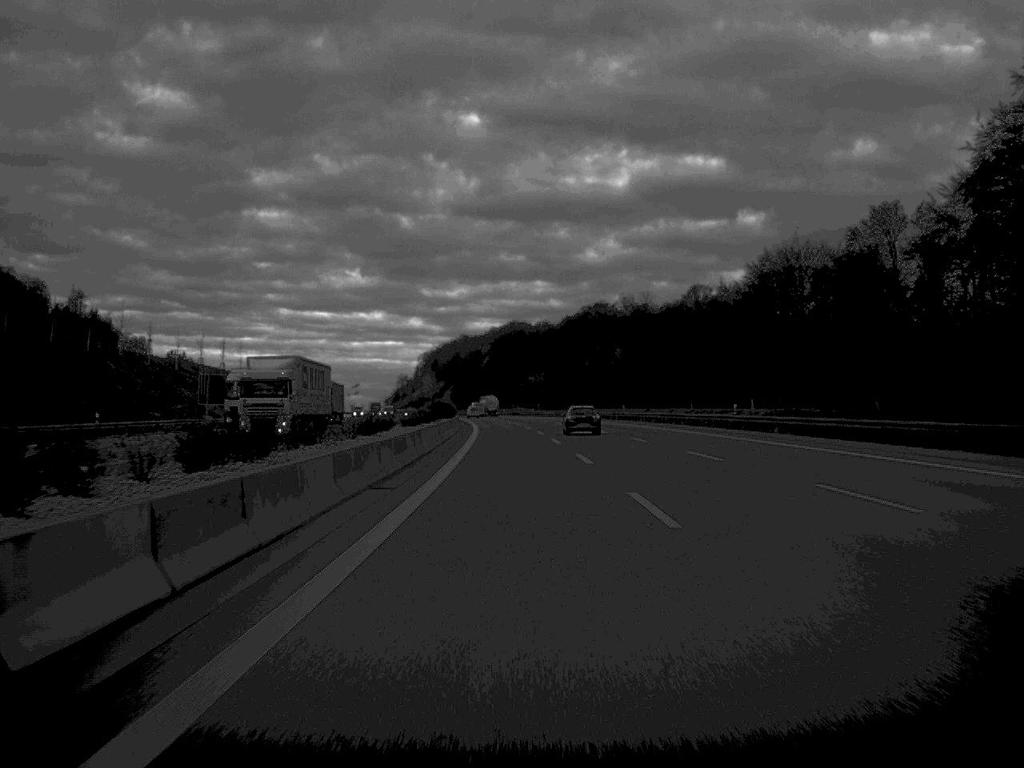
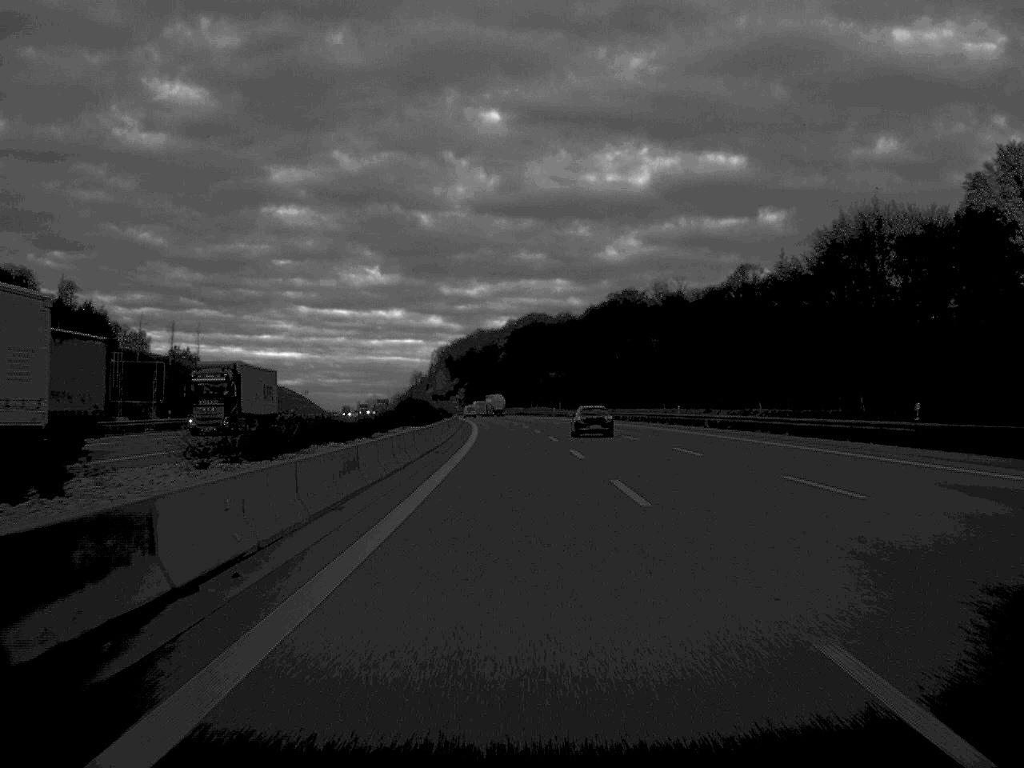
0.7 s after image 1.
(-0.2, +31.9) m; -1°
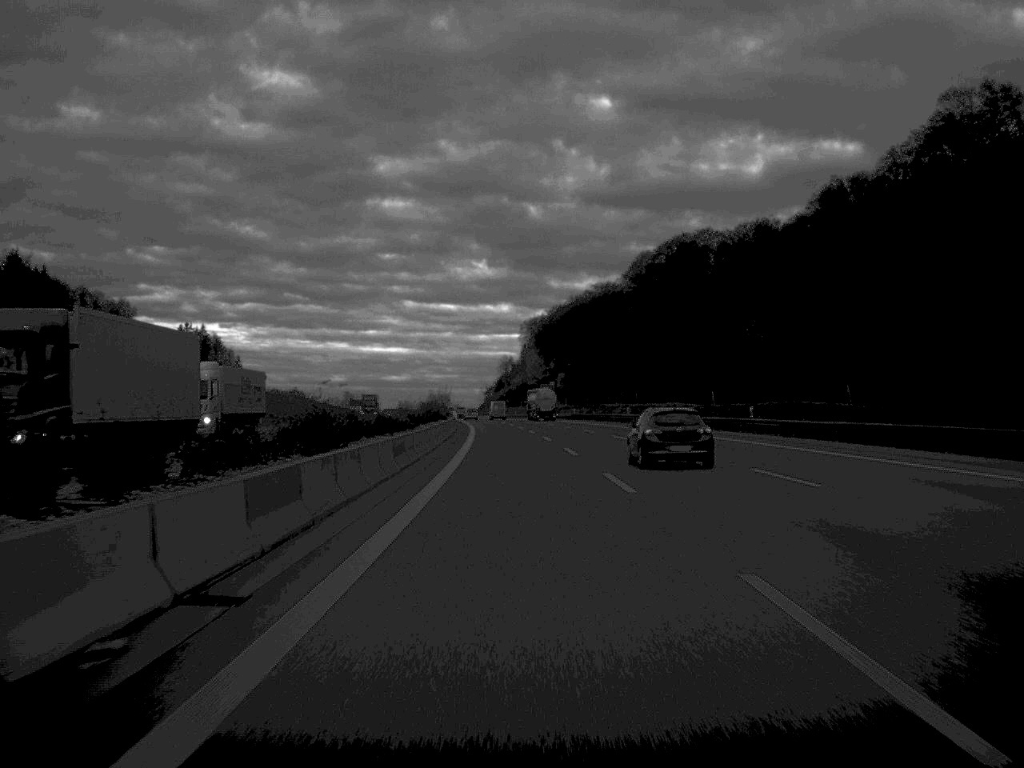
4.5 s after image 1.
(-7.2, +171.2) m; -5°
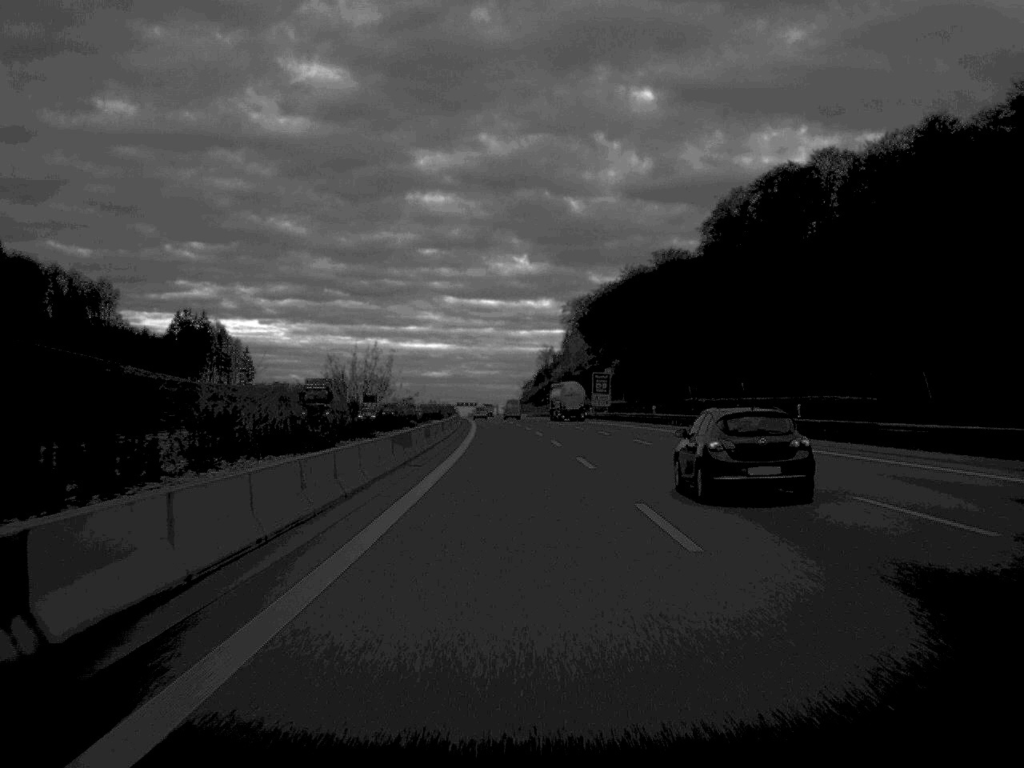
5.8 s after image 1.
(-0.9, +62.1) m; -2°
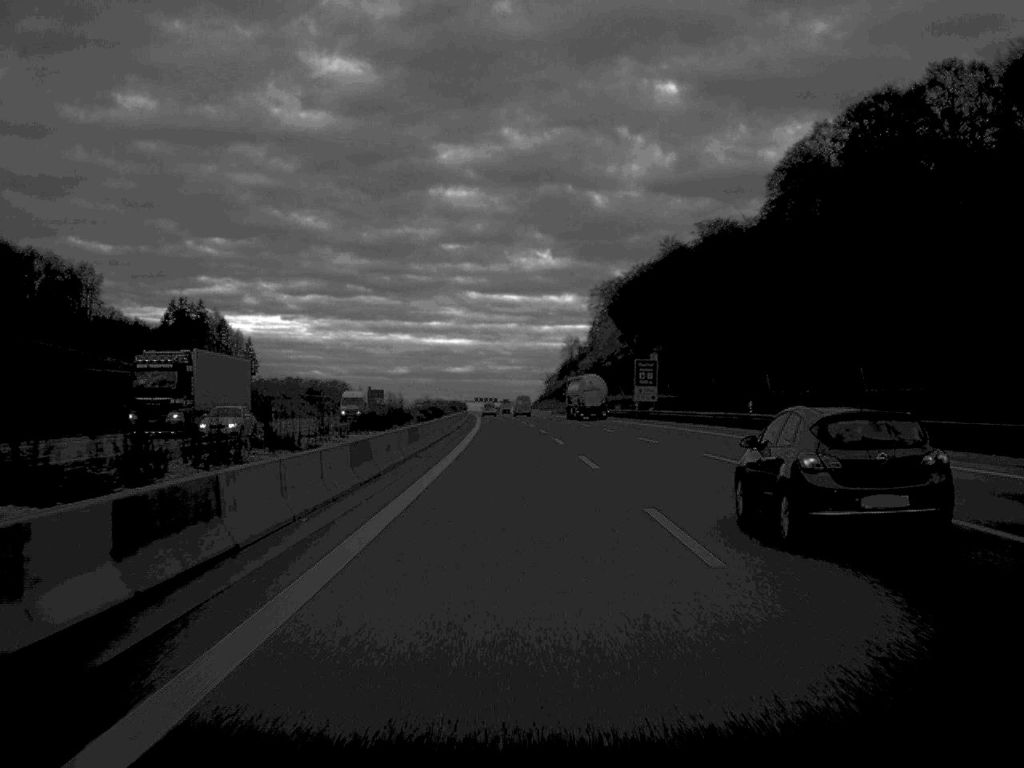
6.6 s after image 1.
(-0.3, +36.3) m; -1°
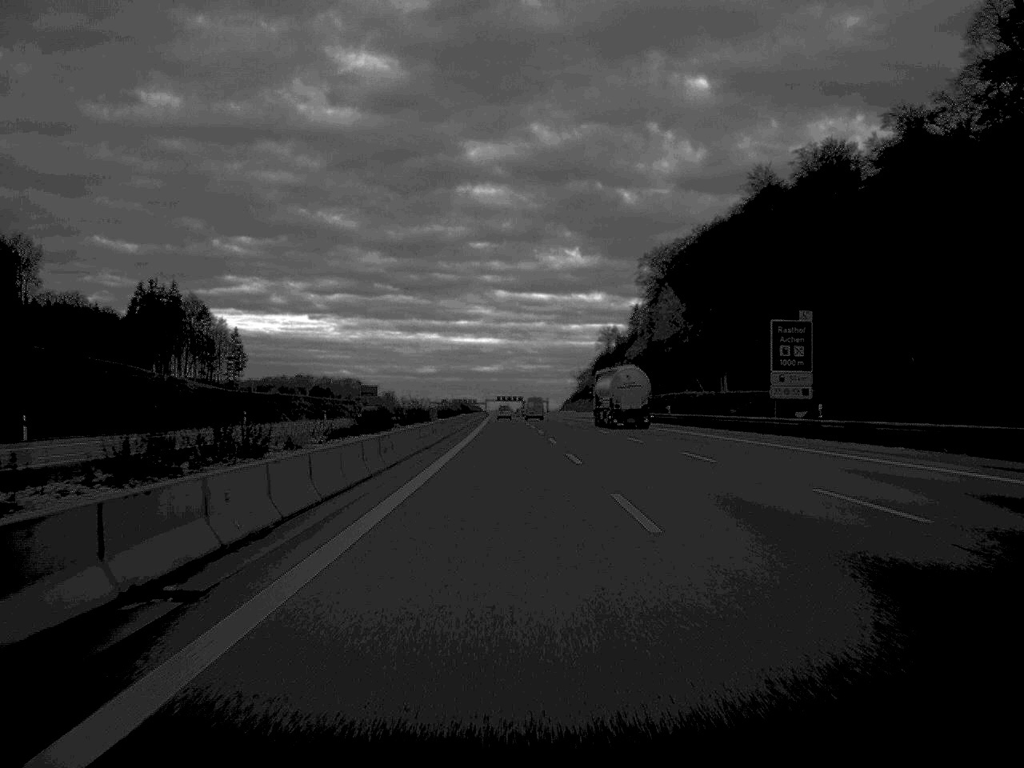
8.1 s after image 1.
(-0.7, +66.2) m; -1°
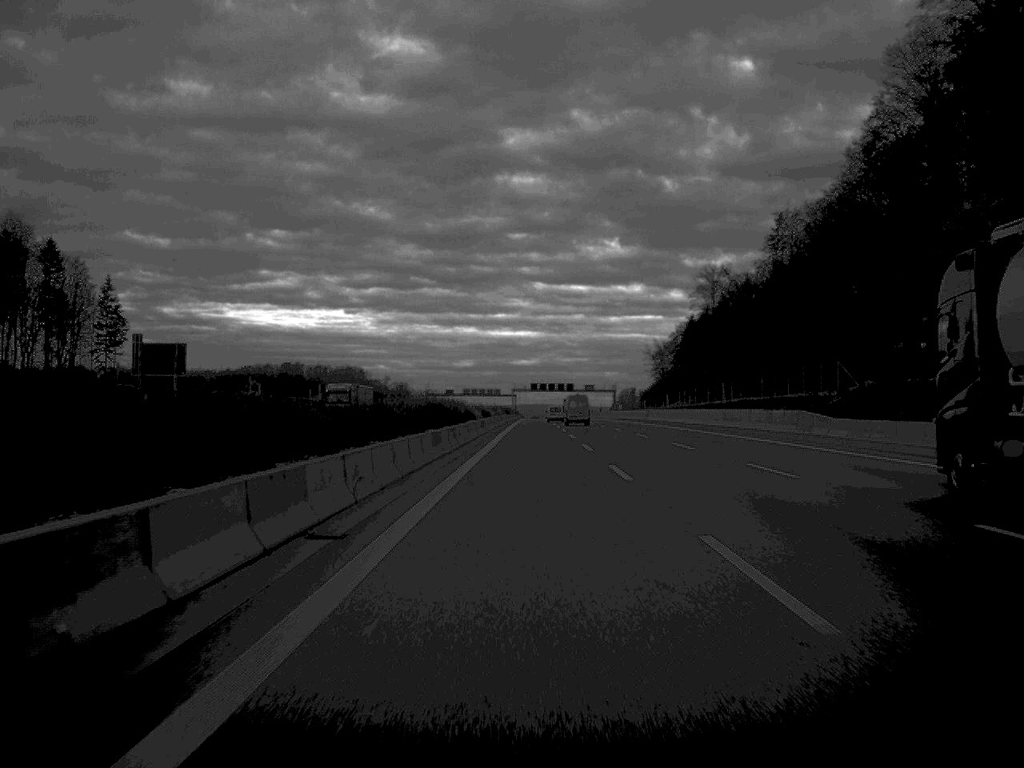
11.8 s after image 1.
(-3.2, +164.6) m; -2°
